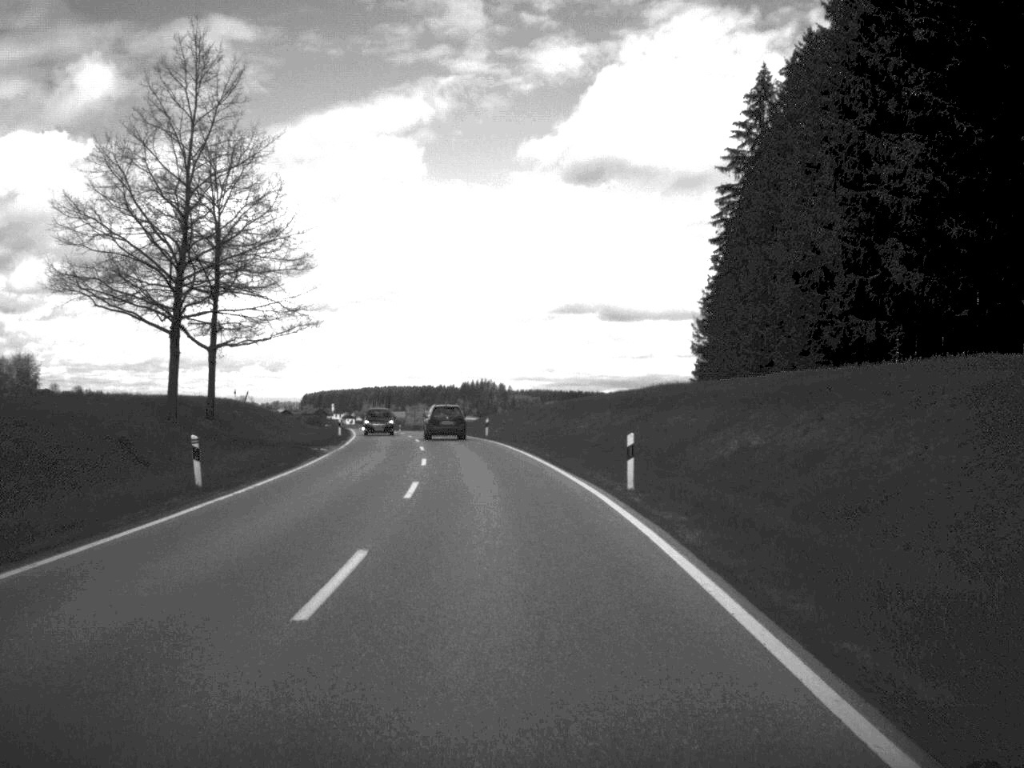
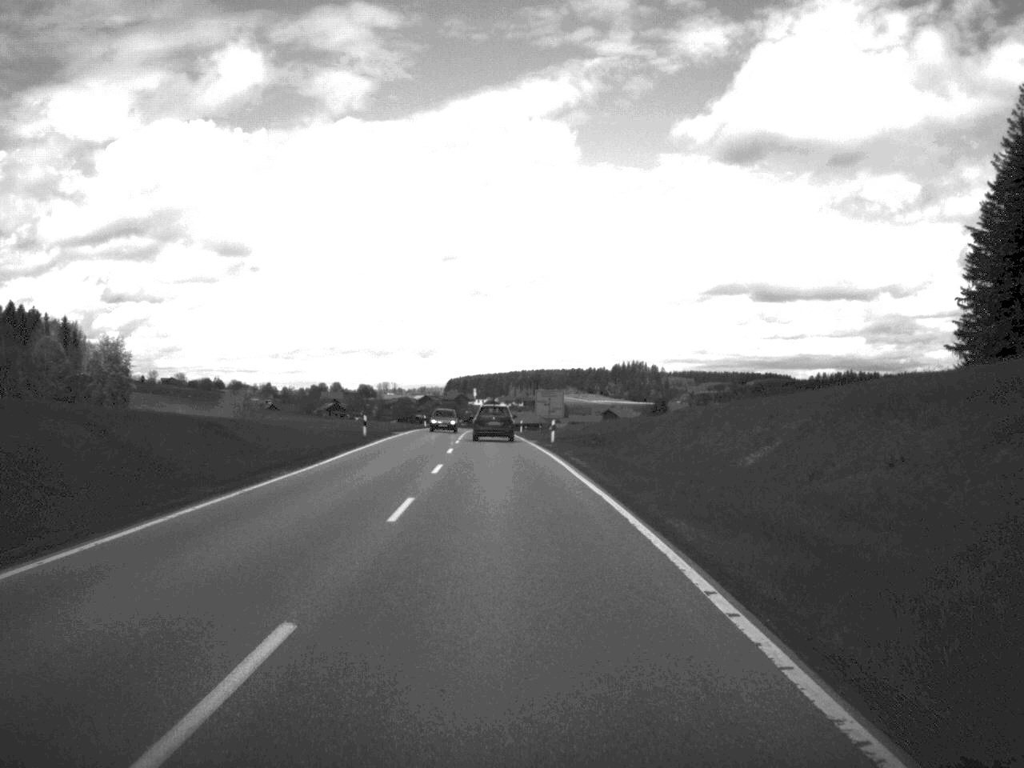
(-3.9, +62.8) m; -7°
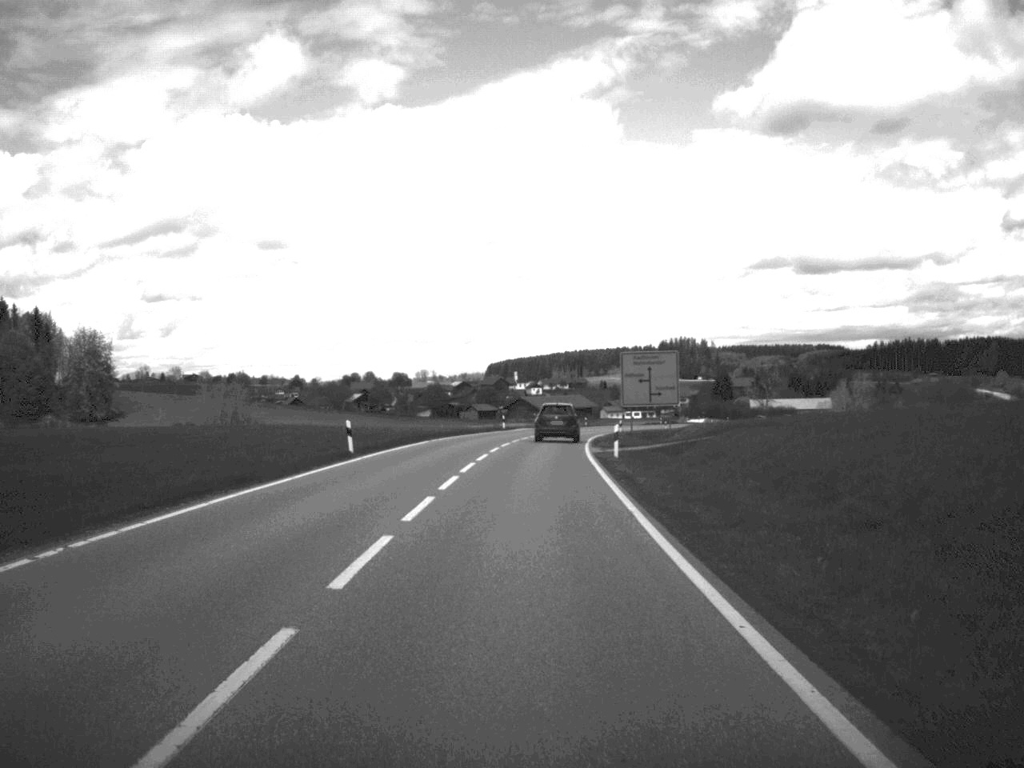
(-1.7, +65.2) m; -2°
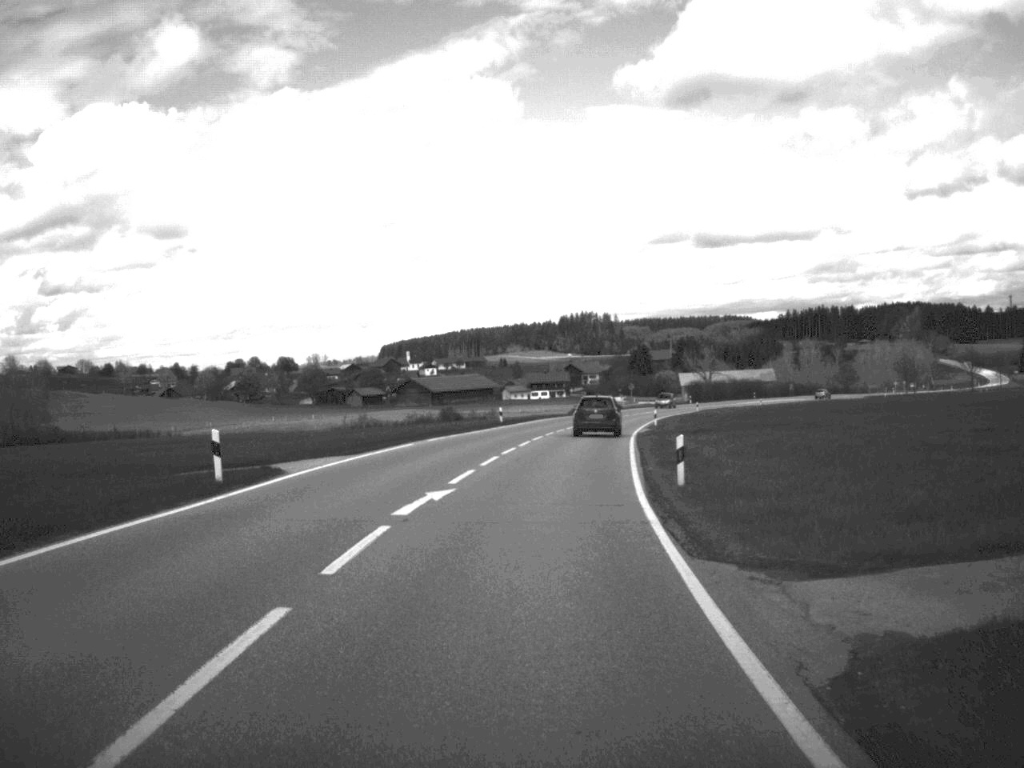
(+1.9, +63.9) m; +4°
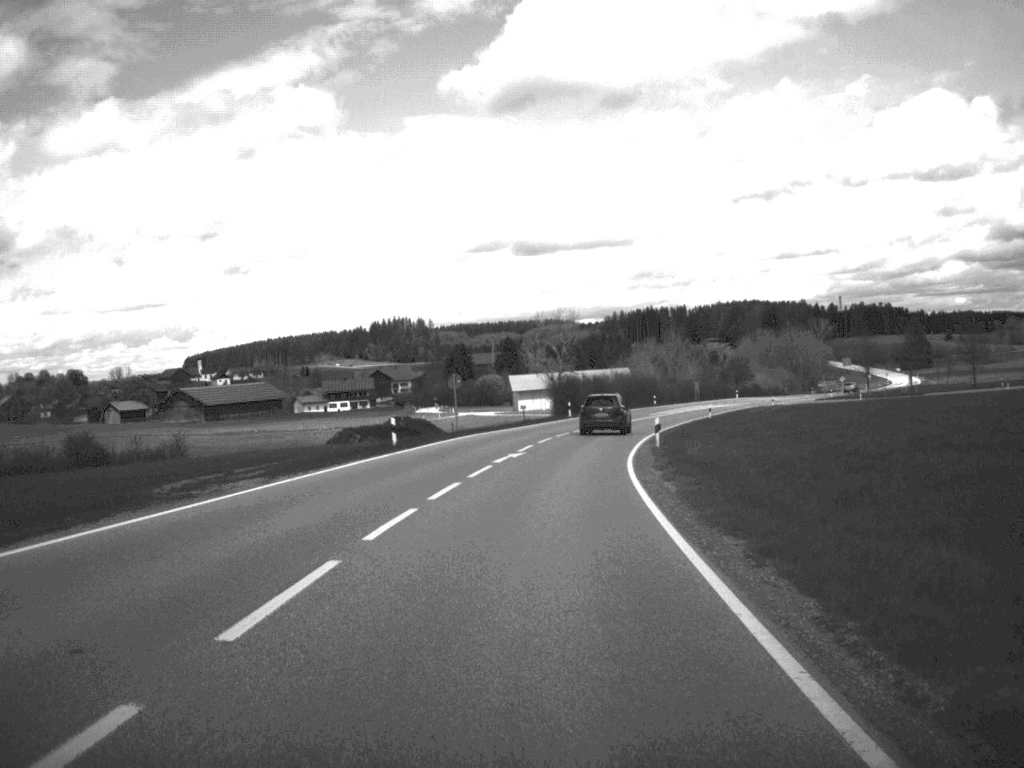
(+5.8, +77.8) m; +8°
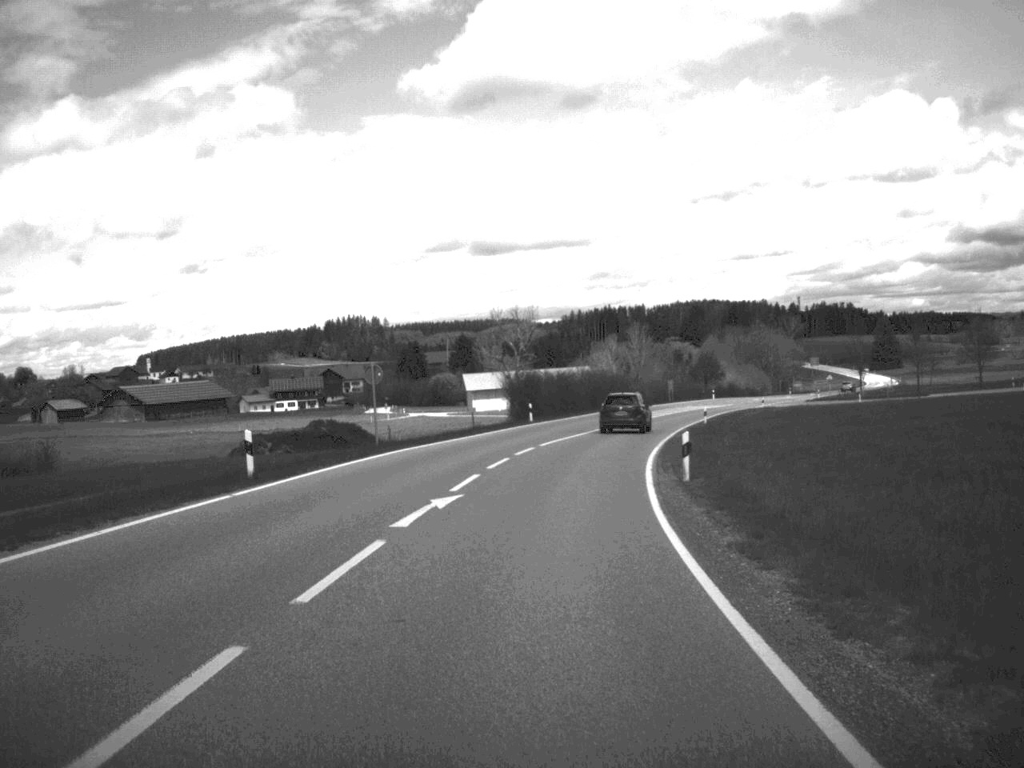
(+0.3, +15.6) m; +2°
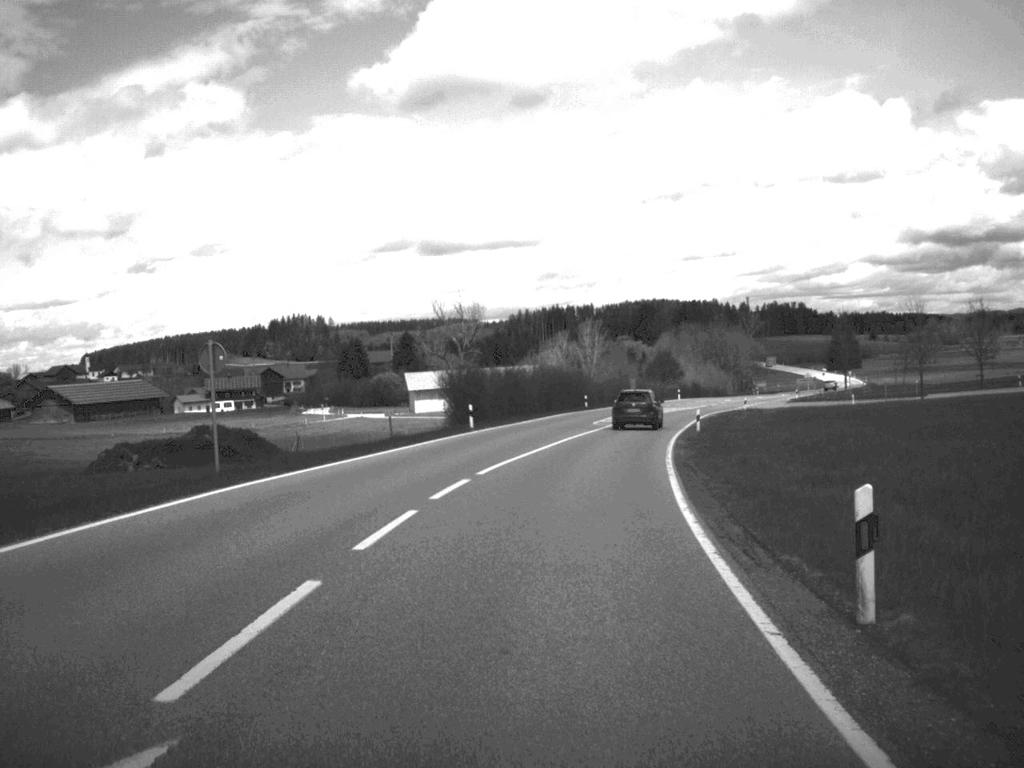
(+0.3, +14.8) m; +2°
